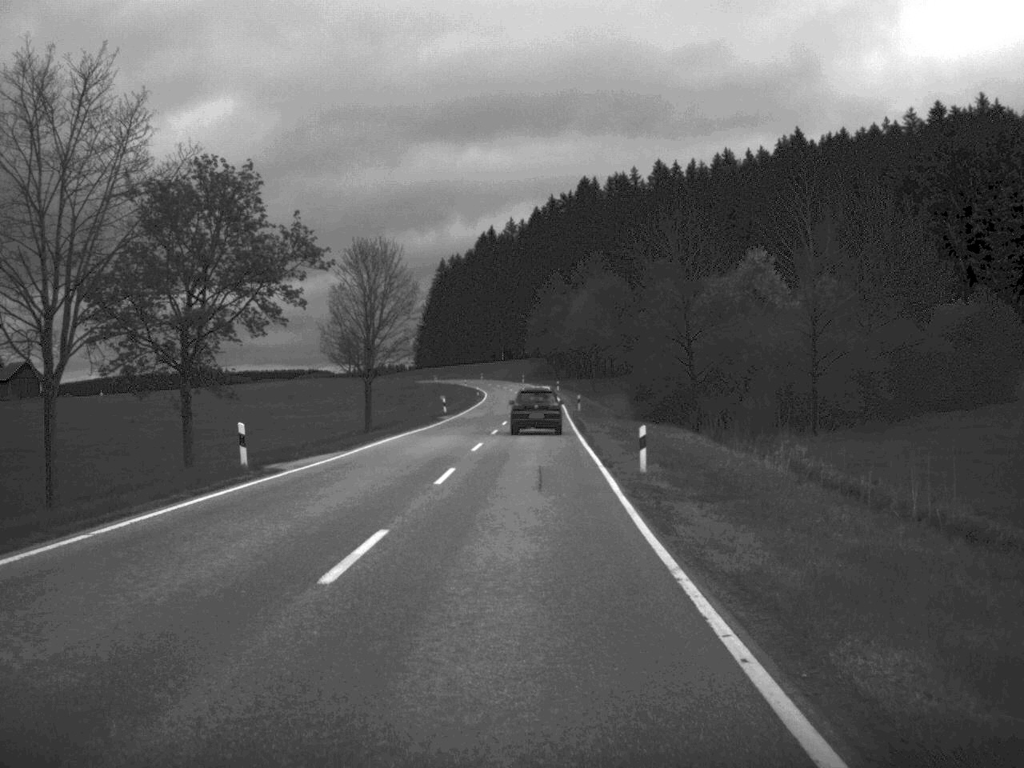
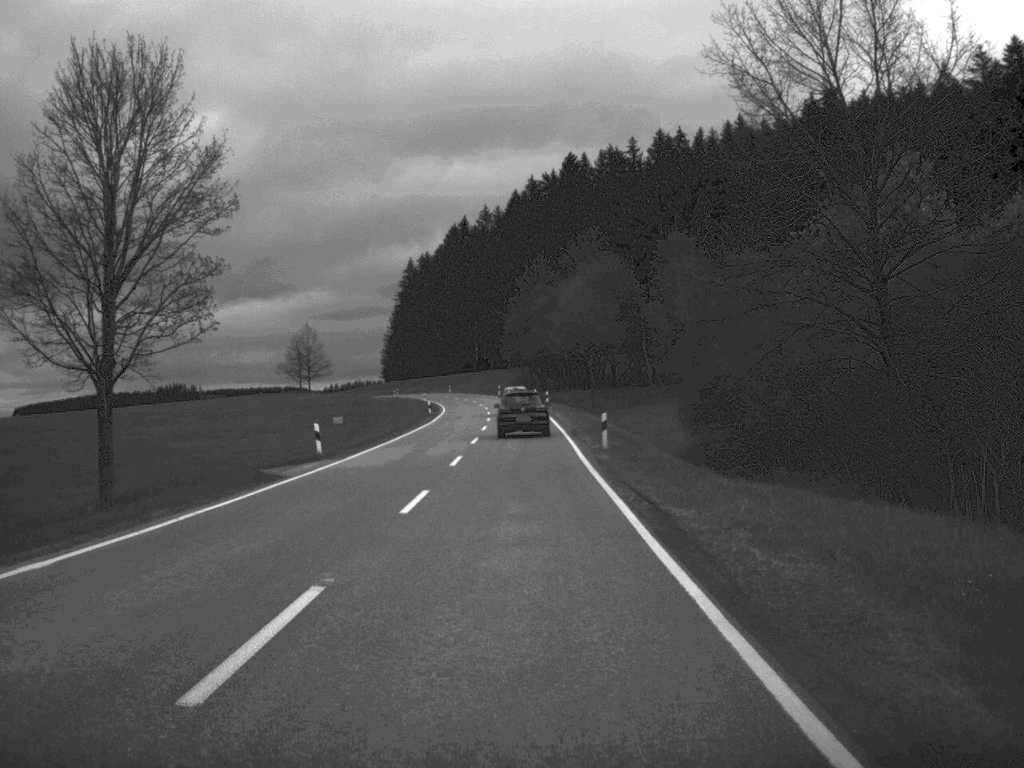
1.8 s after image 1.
(+0.3, +39.4) m; +1°
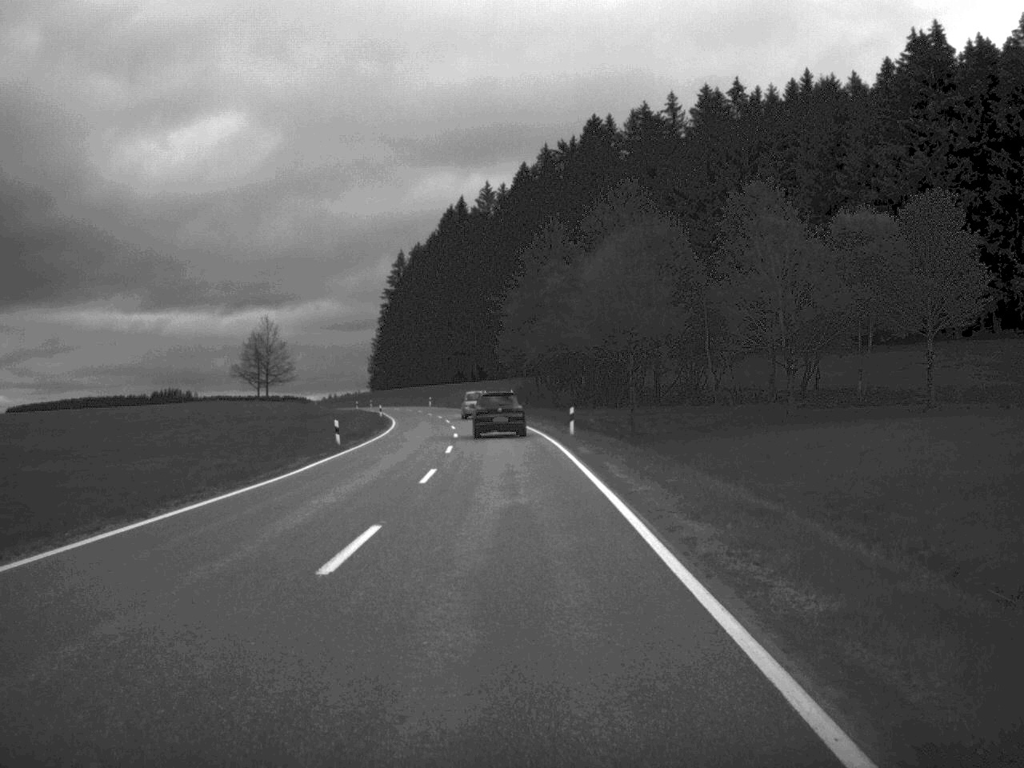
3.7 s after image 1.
(0.0, +41.9) m; 0°
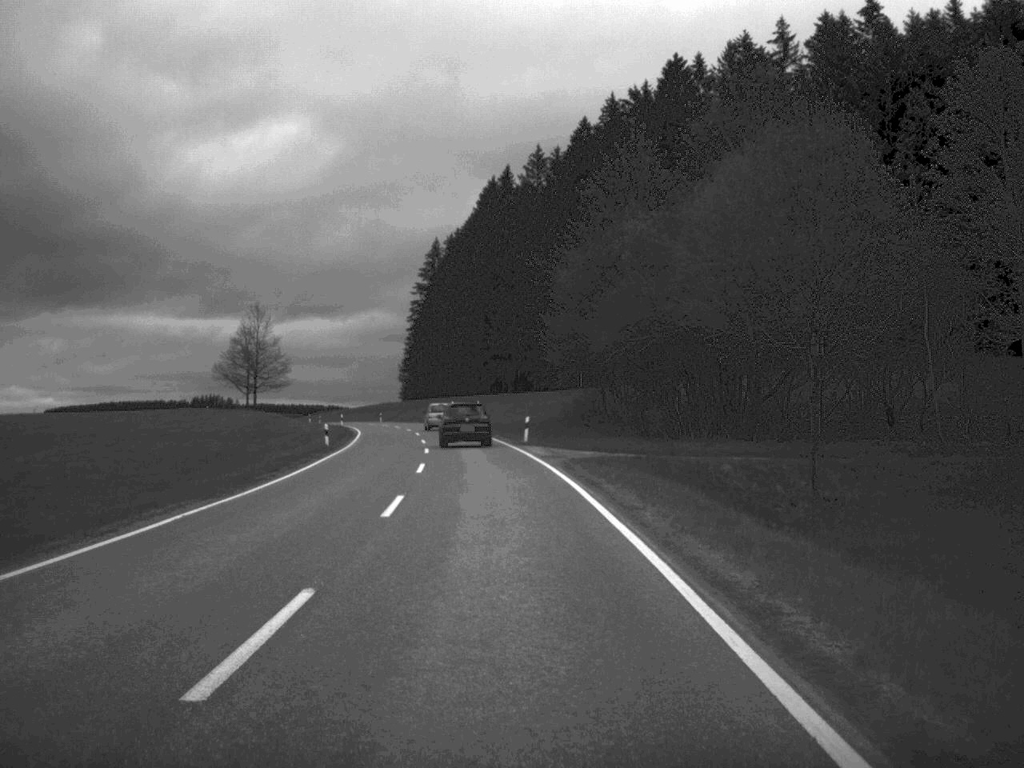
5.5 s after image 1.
(-0.6, +40.2) m; -2°
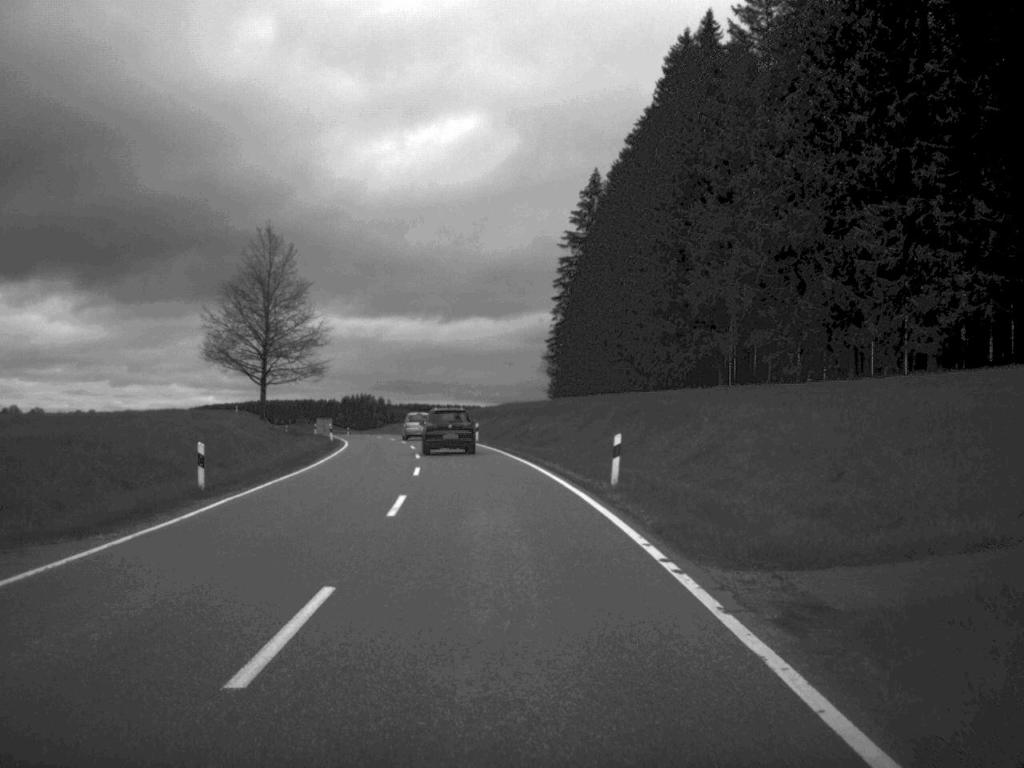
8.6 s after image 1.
(-4.5, +70.1) m; -7°
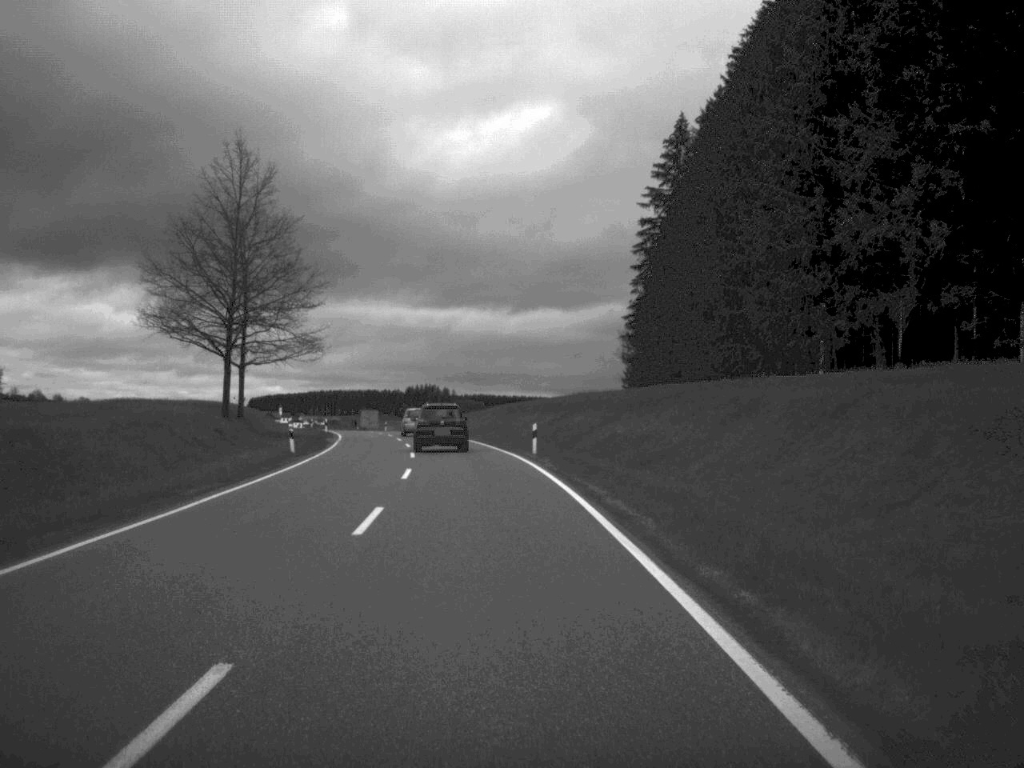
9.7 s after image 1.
(-0.7, +27.0) m; -3°
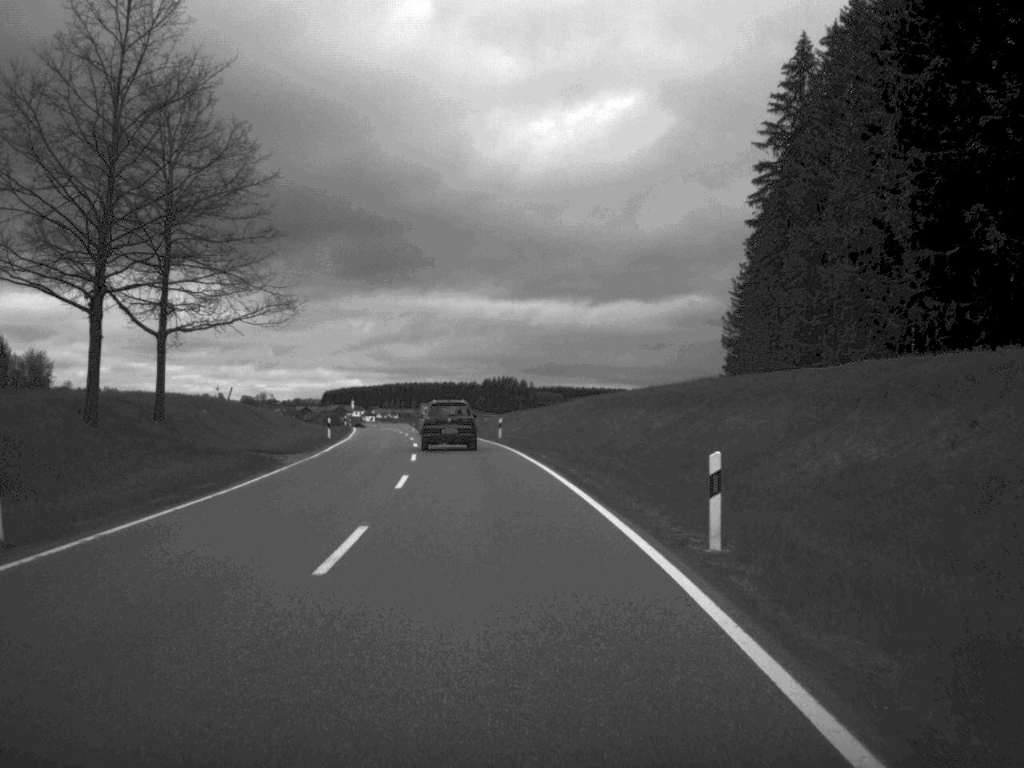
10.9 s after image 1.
(-0.8, +27.4) m; -4°
